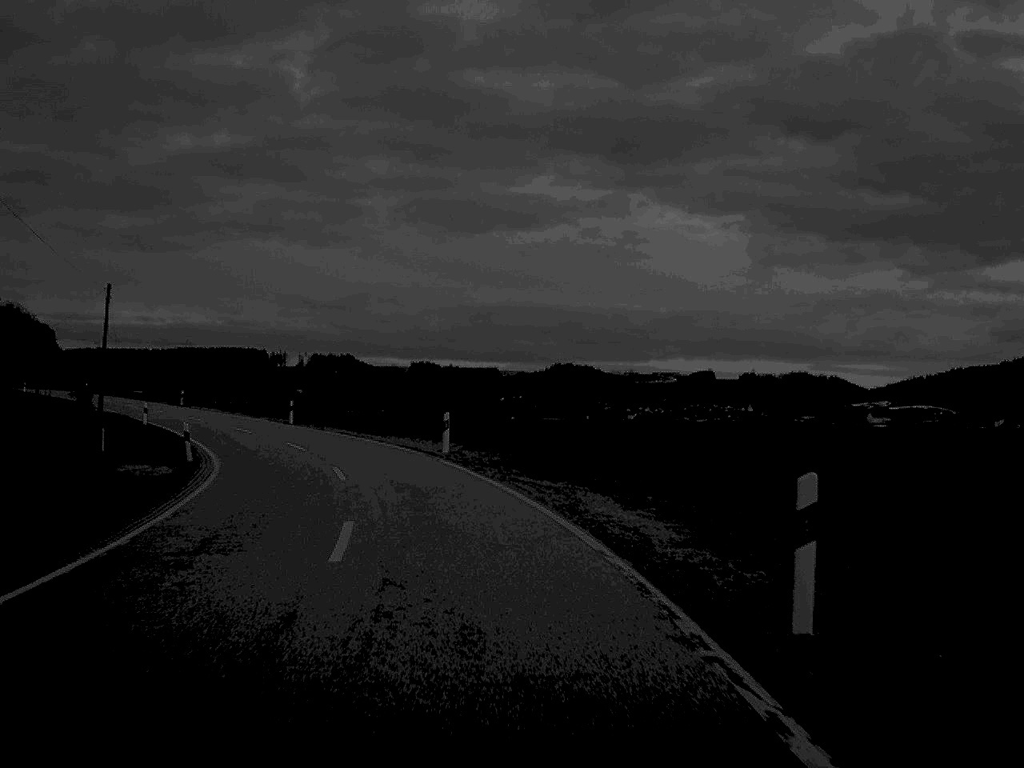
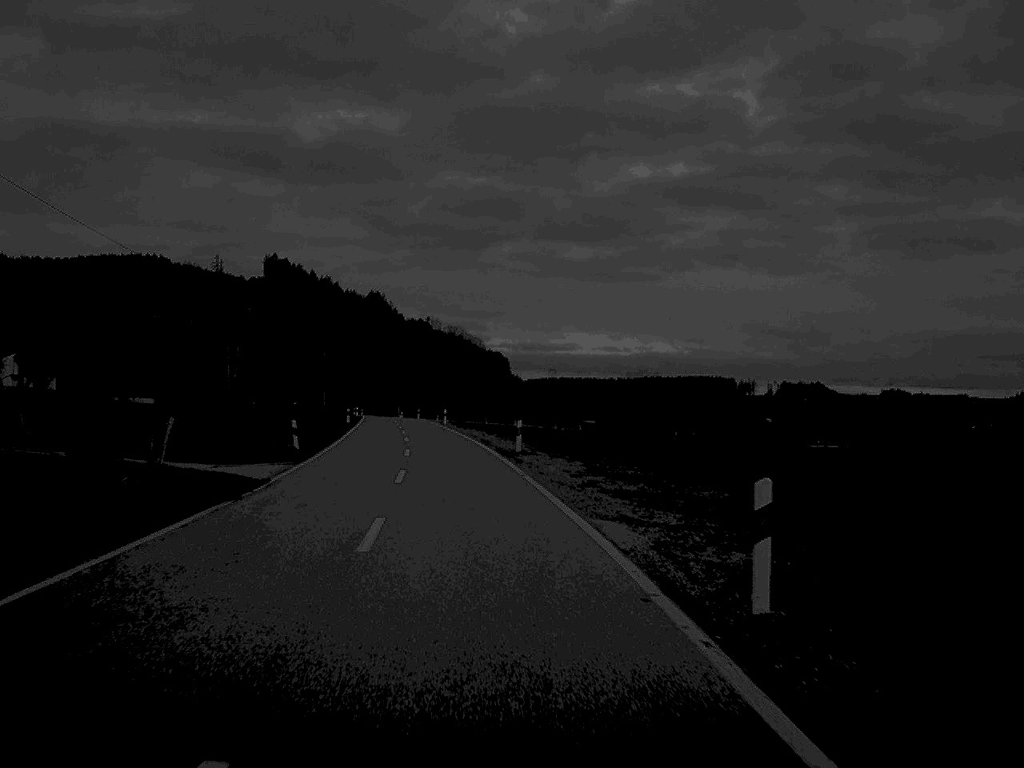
(-8.2, +46.1) m; -21°
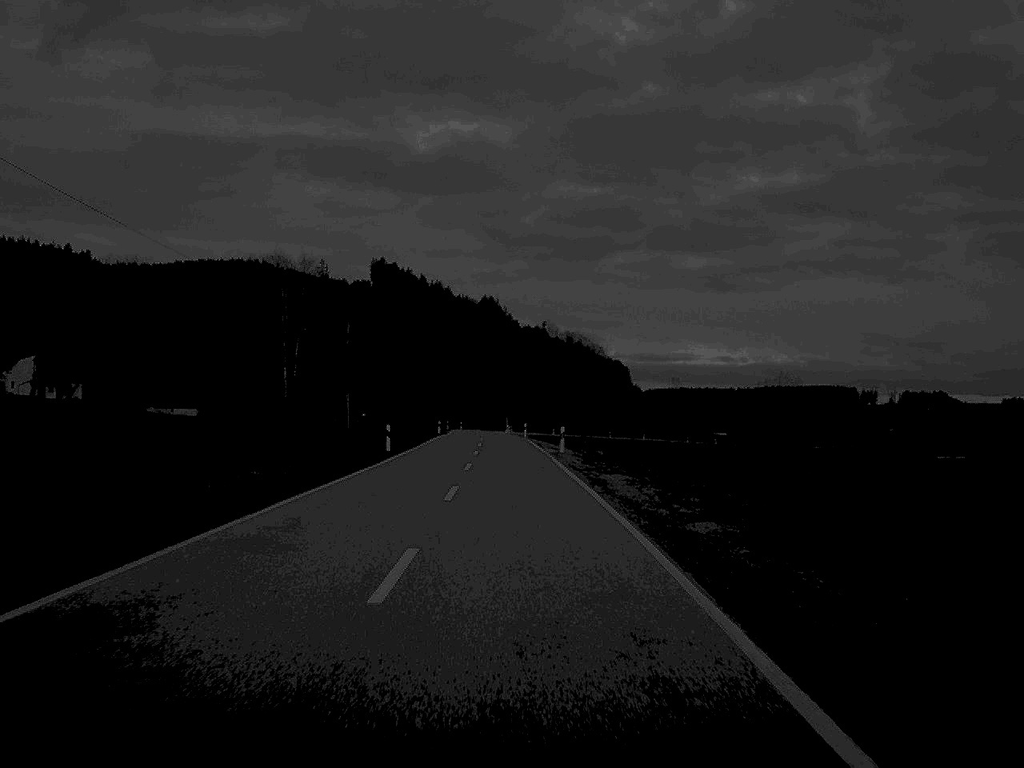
(-2.2, +39.3) m; -5°
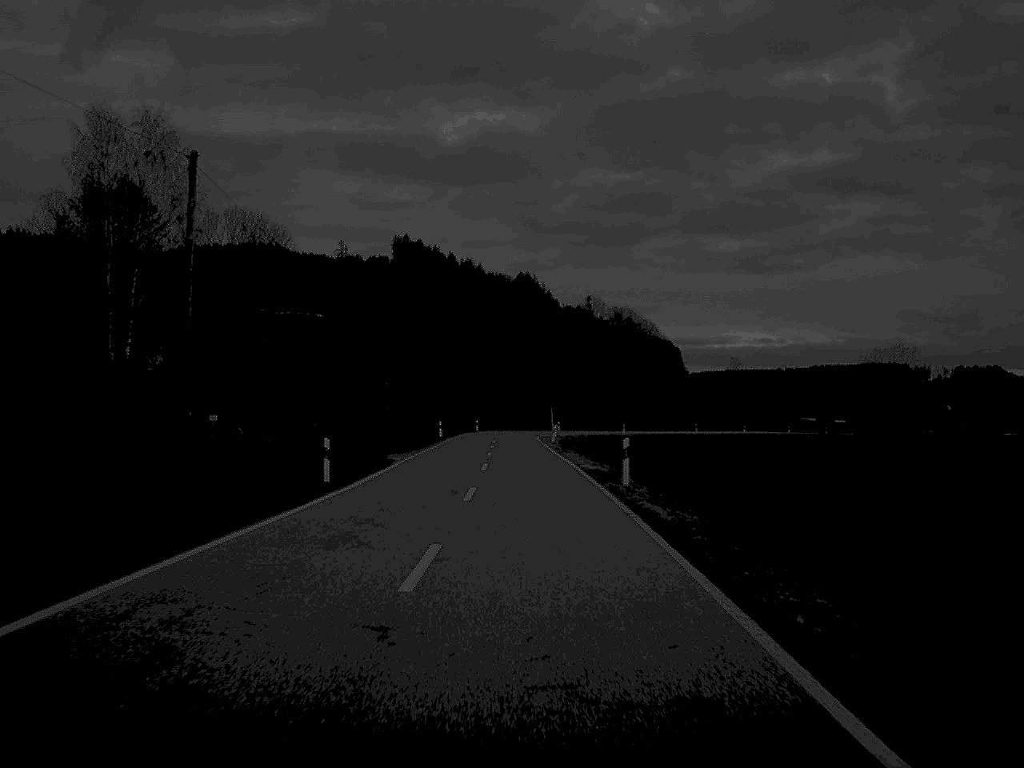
(-1.1, +71.0) m; -2°
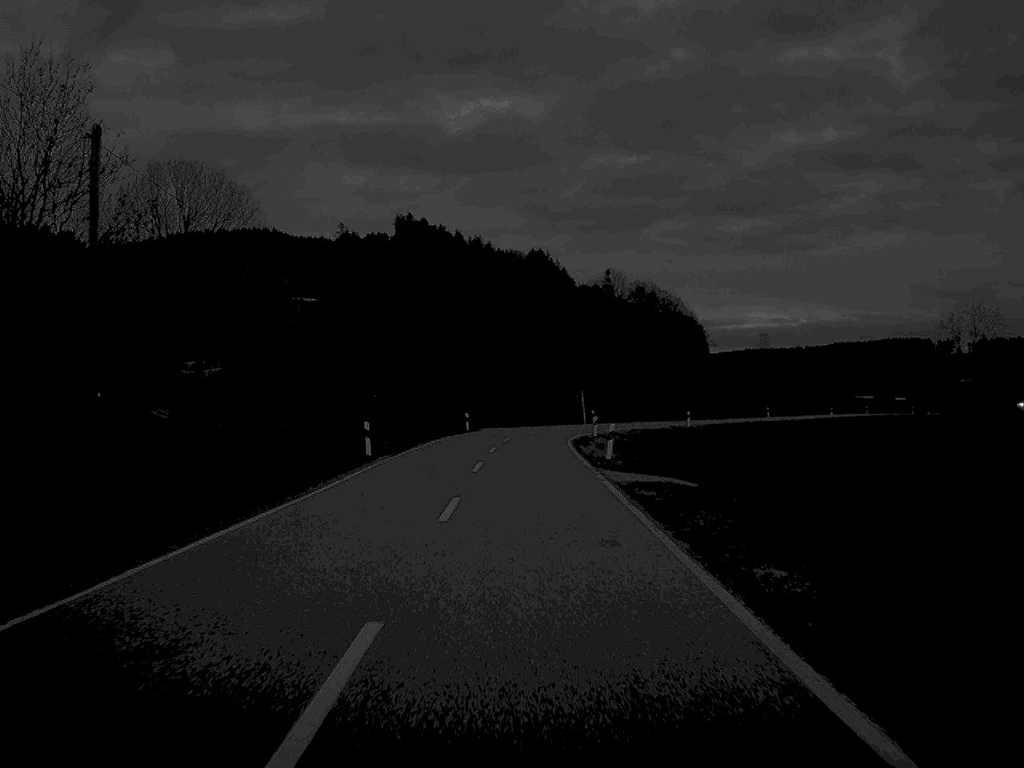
(-0.2, +41.6) m; -1°
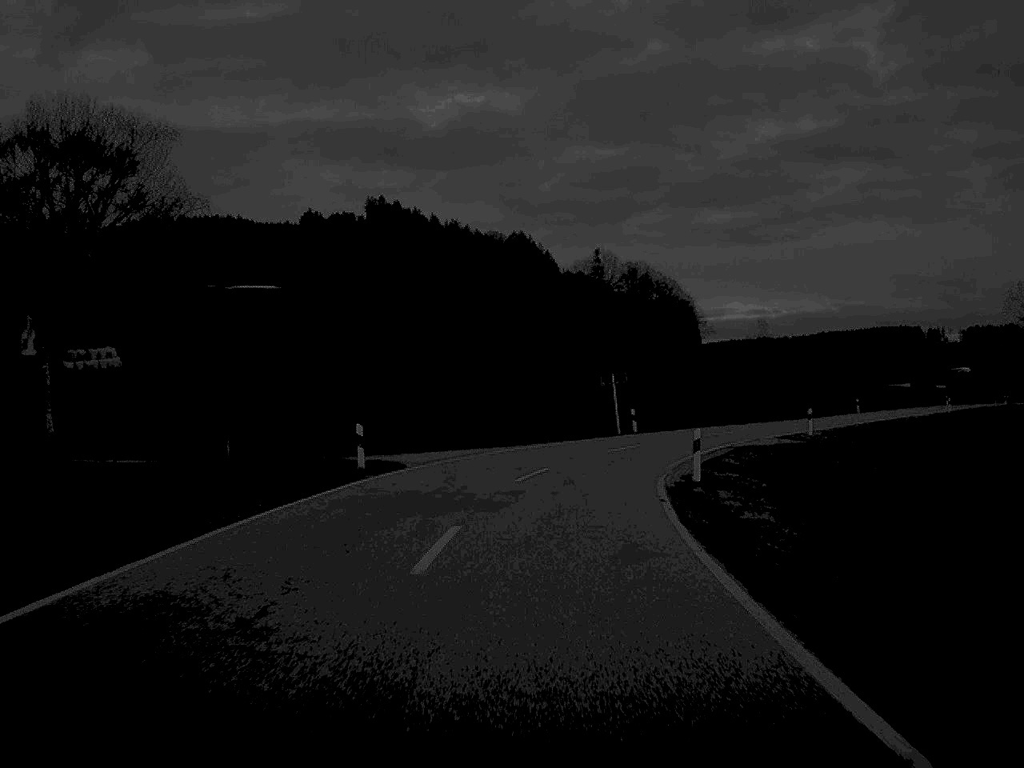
(-0.1, +41.3) m; +1°
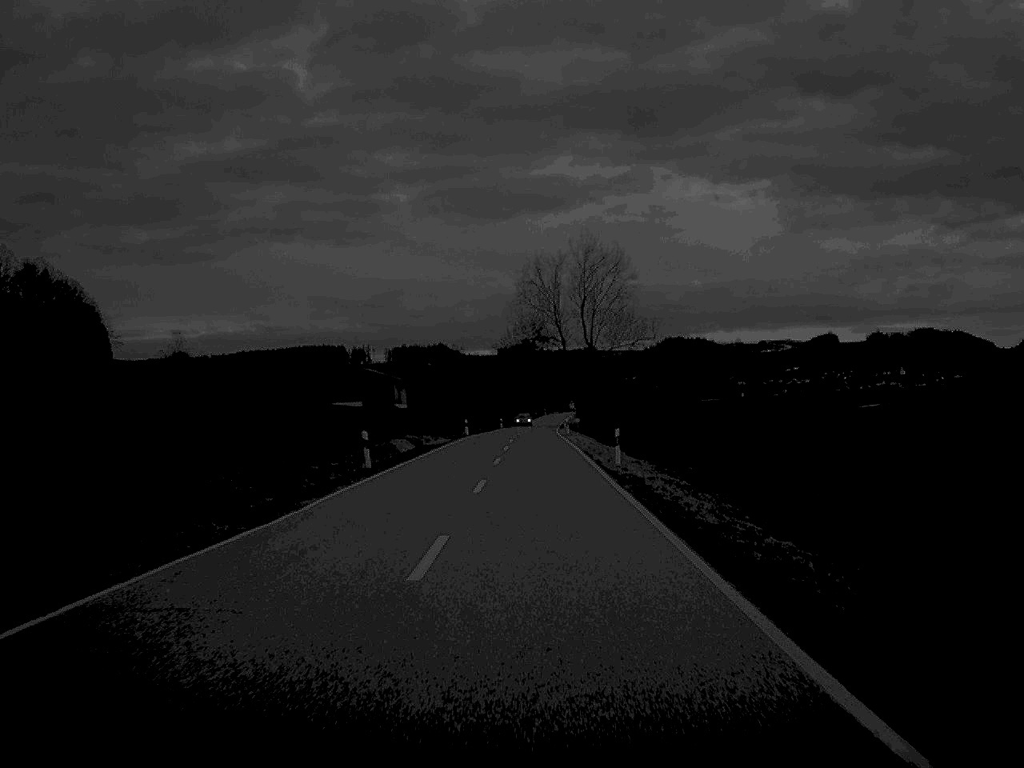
(+12.6, +57.3) m; +26°
